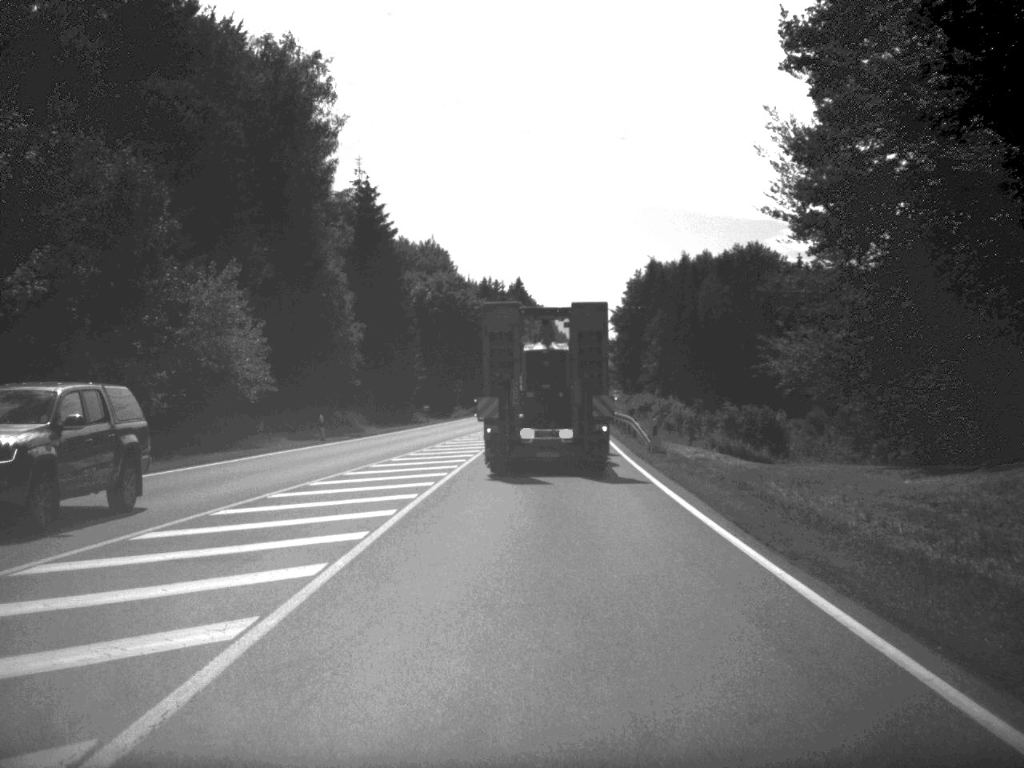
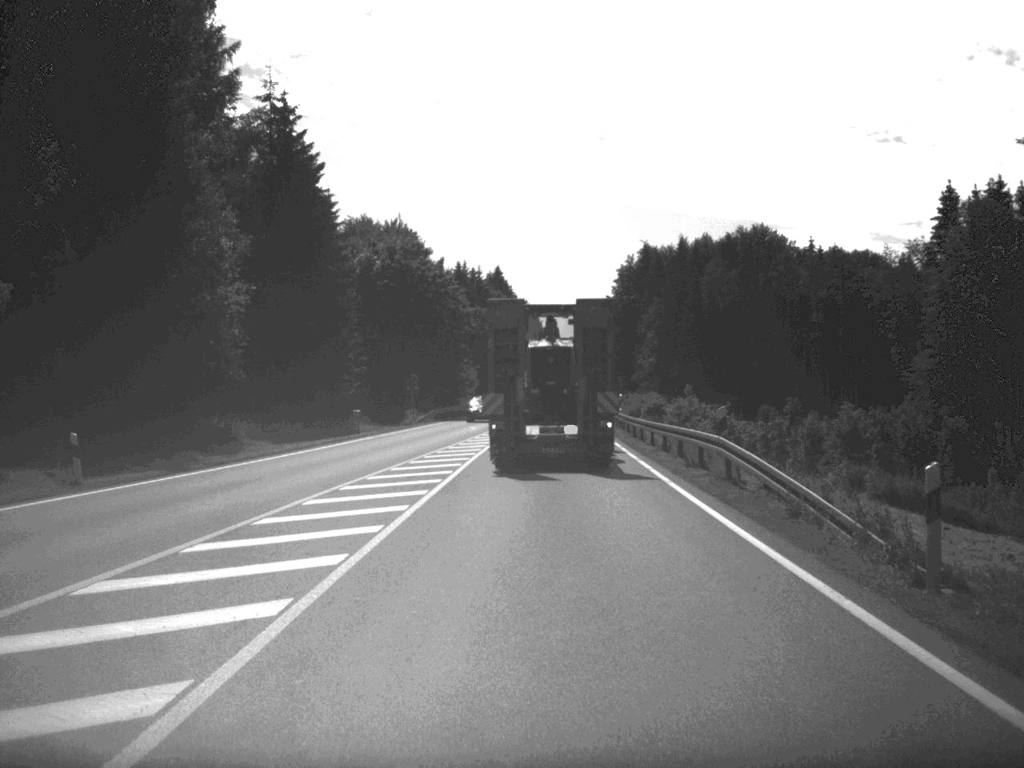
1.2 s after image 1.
(+0.2, +25.8) m; +1°
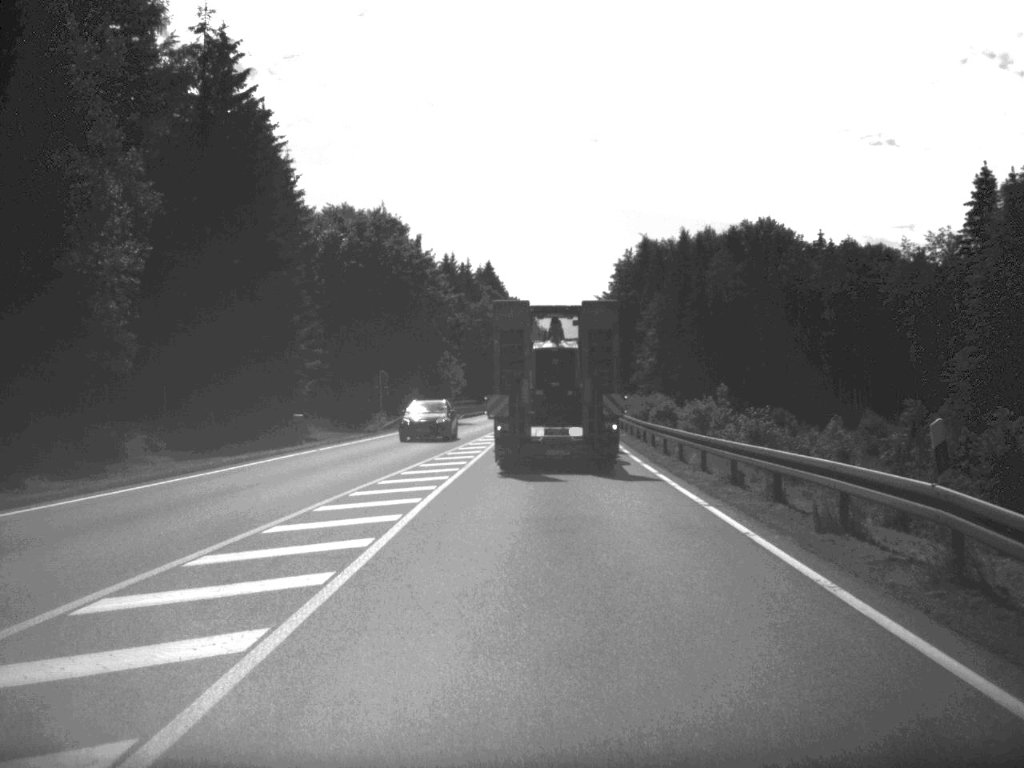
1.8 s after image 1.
(0.0, +12.6) m; 0°
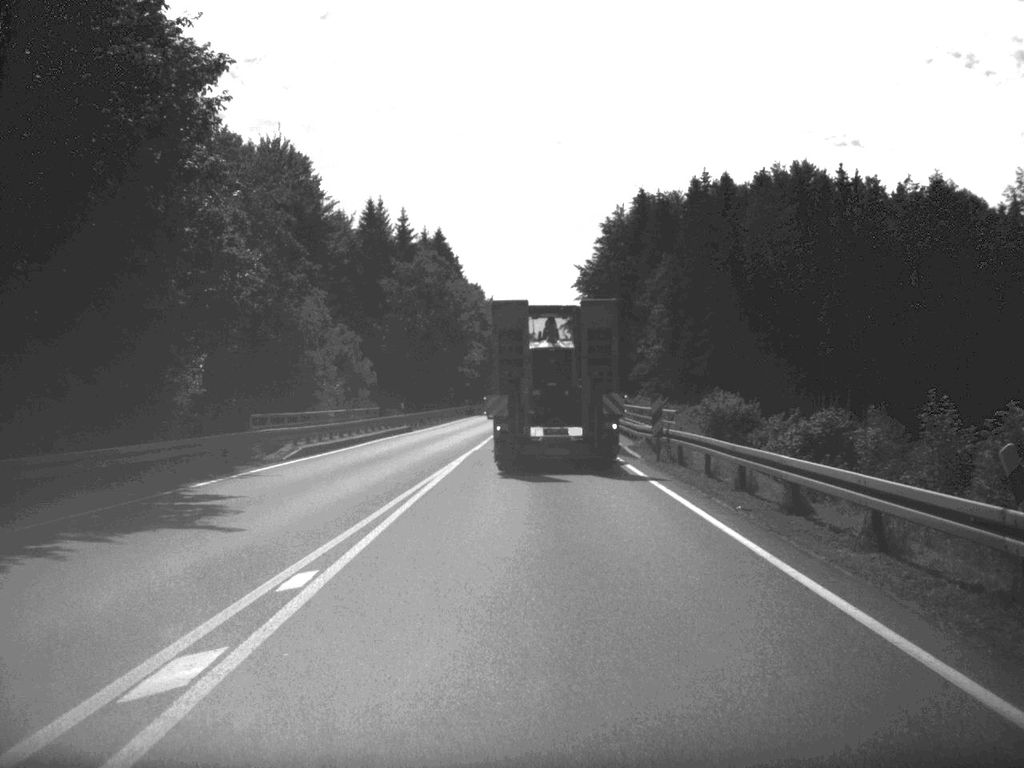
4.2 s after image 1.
(+0.8, +53.2) m; +1°
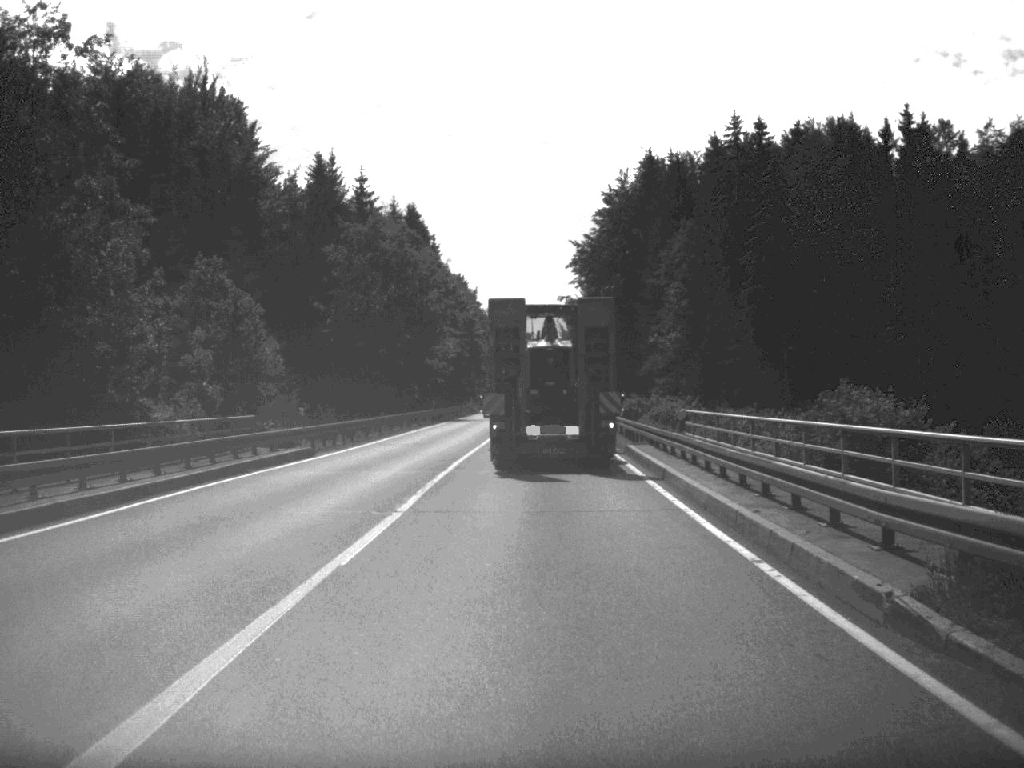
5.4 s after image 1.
(+0.1, +25.6) m; 0°
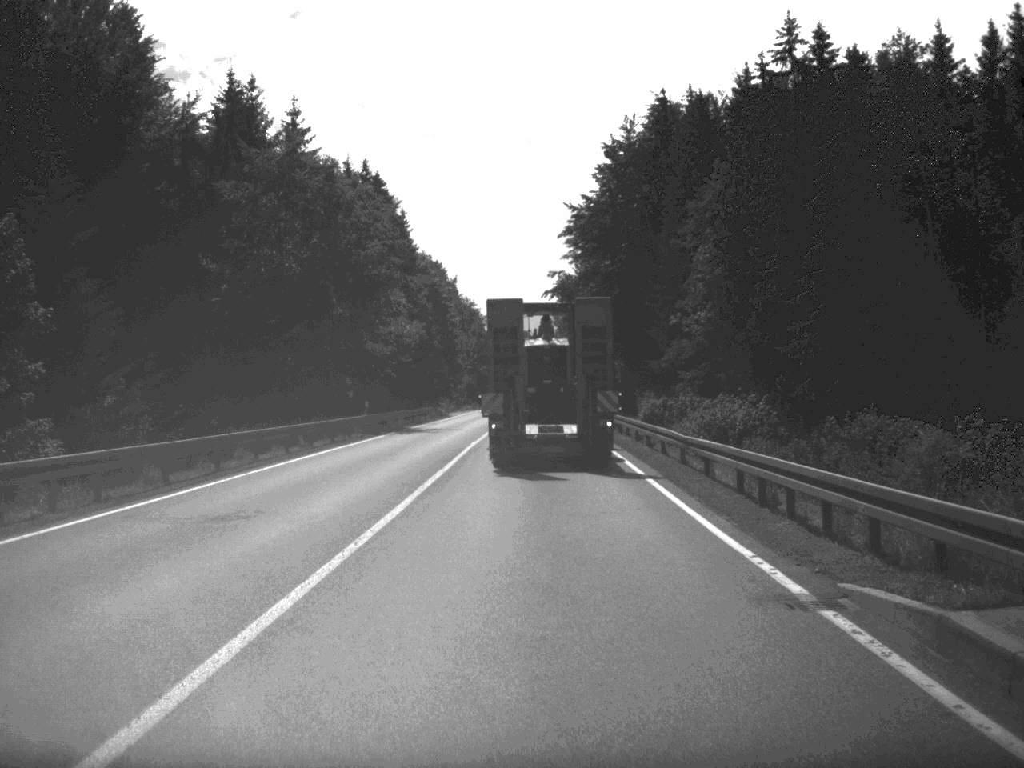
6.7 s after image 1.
(+0.1, +26.8) m; +1°
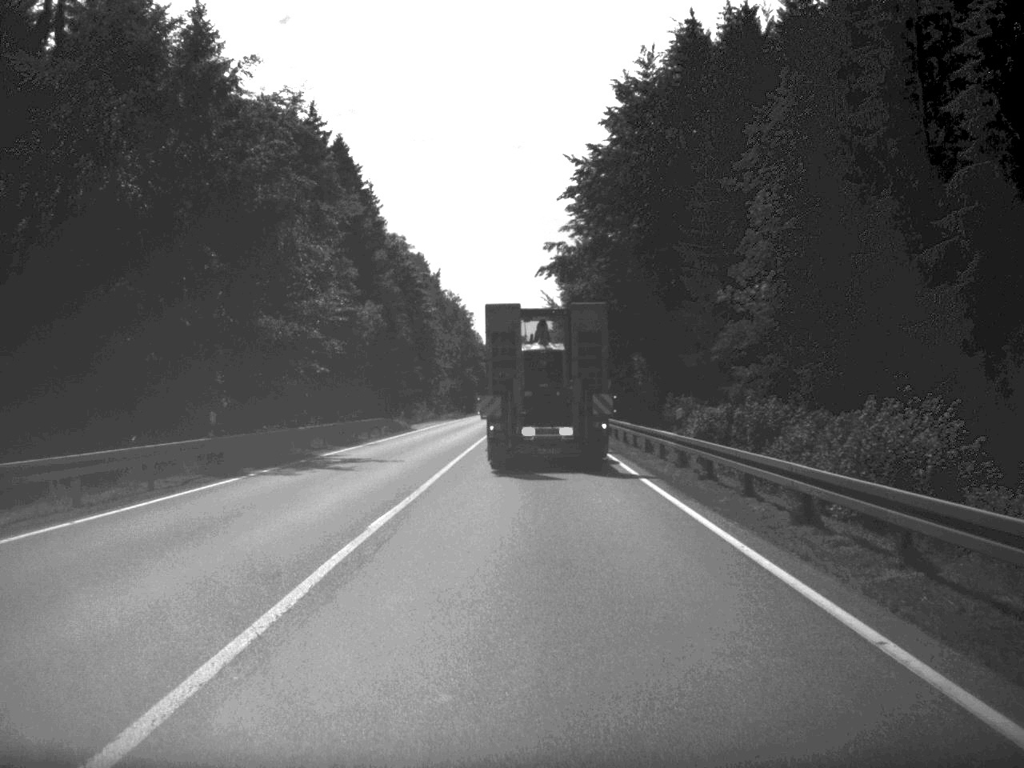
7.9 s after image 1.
(0.0, +24.5) m; 0°
